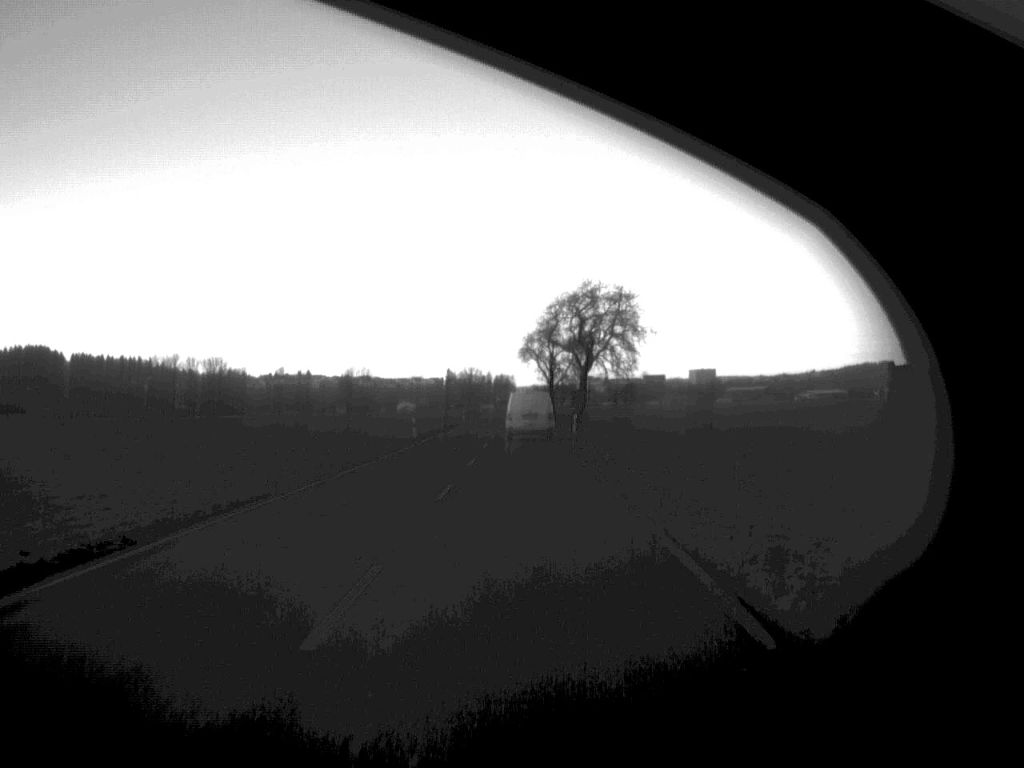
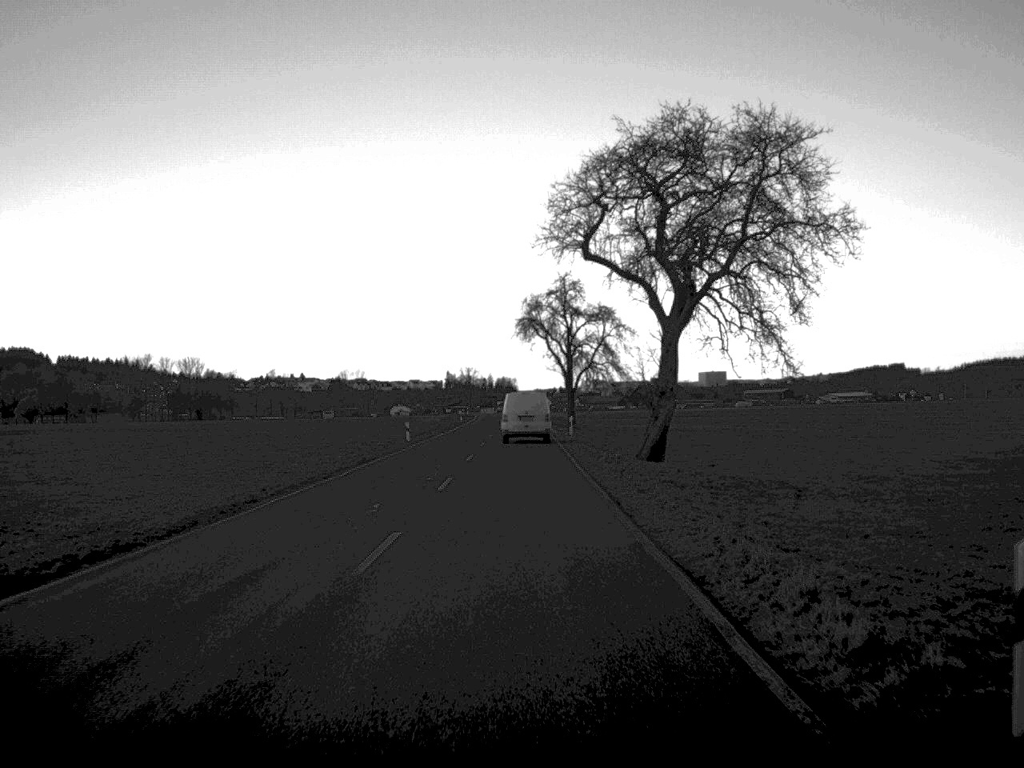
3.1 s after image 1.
(-0.1, +55.8) m; 0°
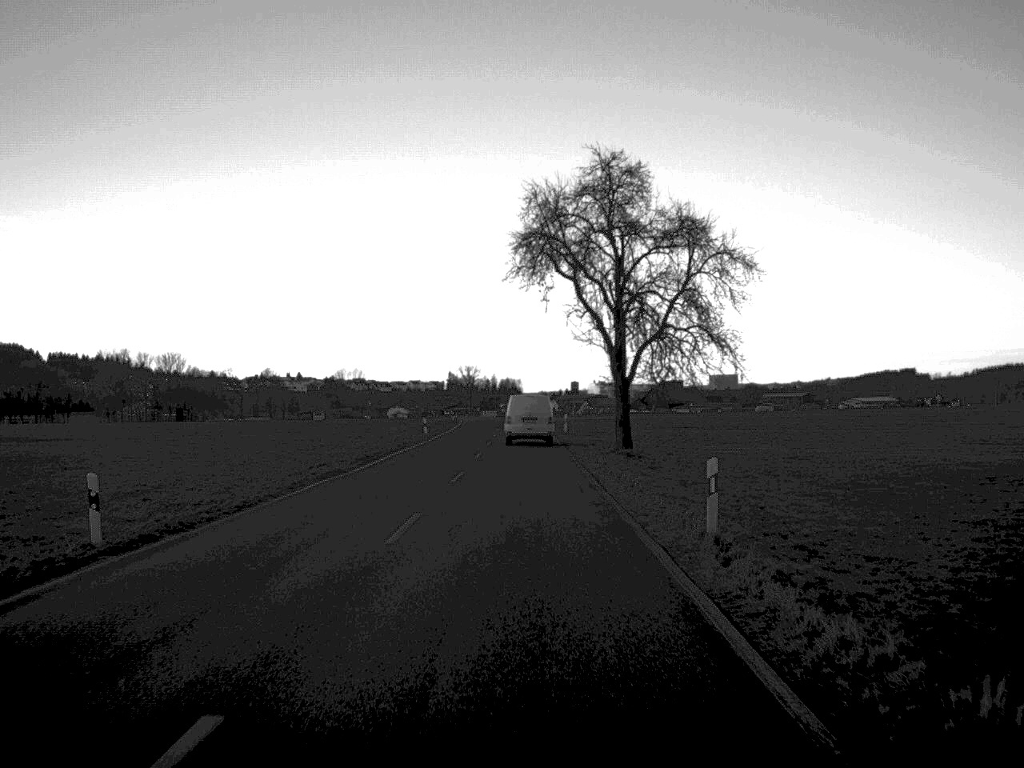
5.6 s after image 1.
(-0.2, +45.0) m; 0°
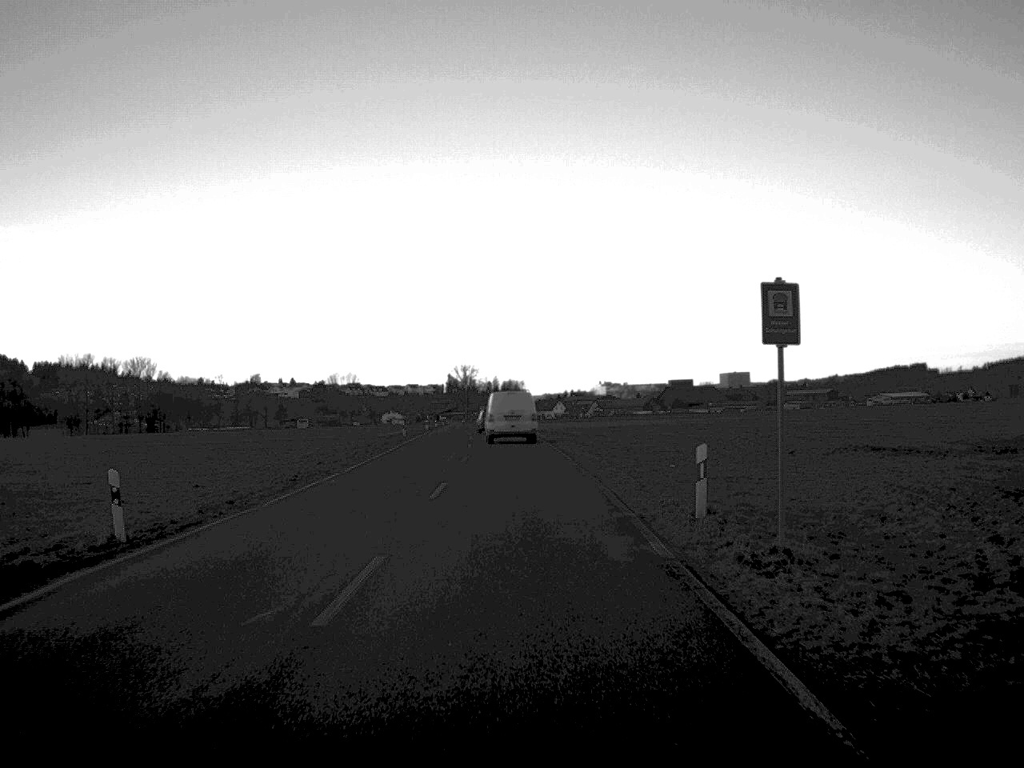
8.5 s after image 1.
(-0.1, +53.1) m; 0°
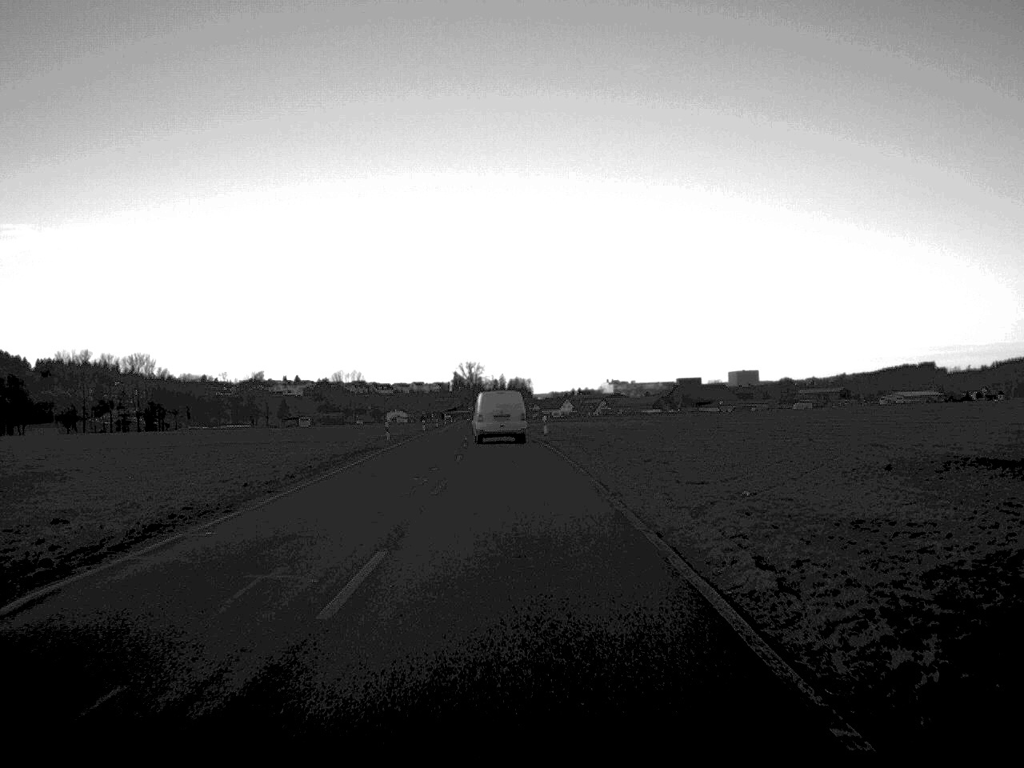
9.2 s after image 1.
(0.0, +11.6) m; 0°
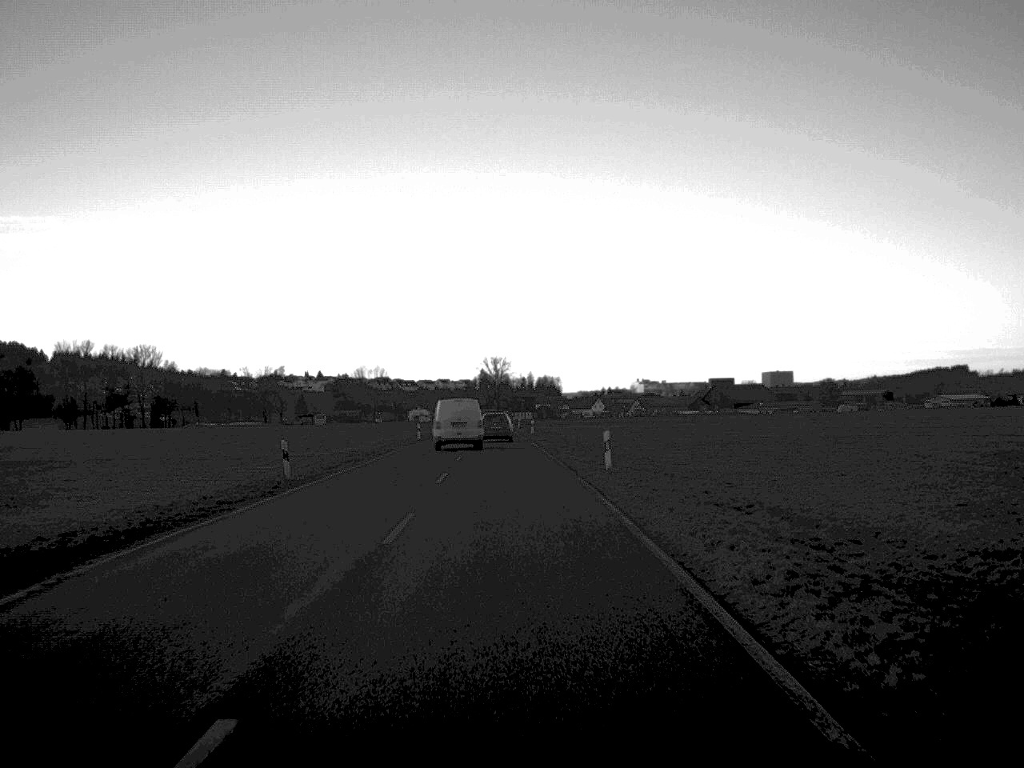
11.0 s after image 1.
(-0.4, +31.1) m; -1°
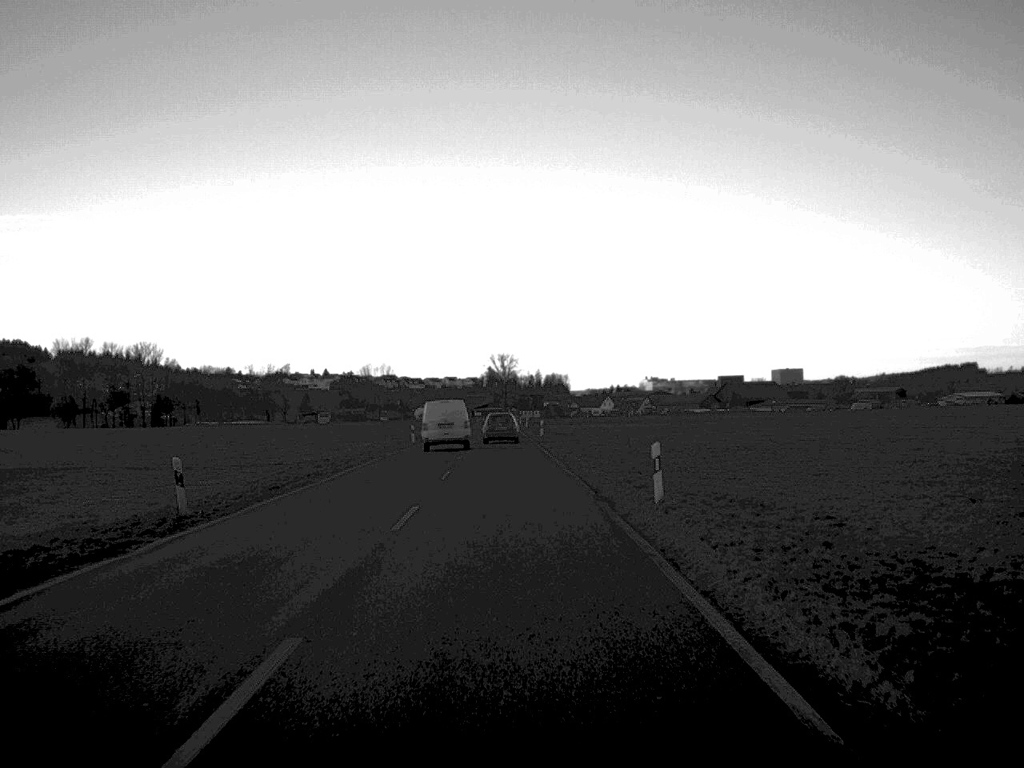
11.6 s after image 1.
(0.0, +9.9) m; 0°
